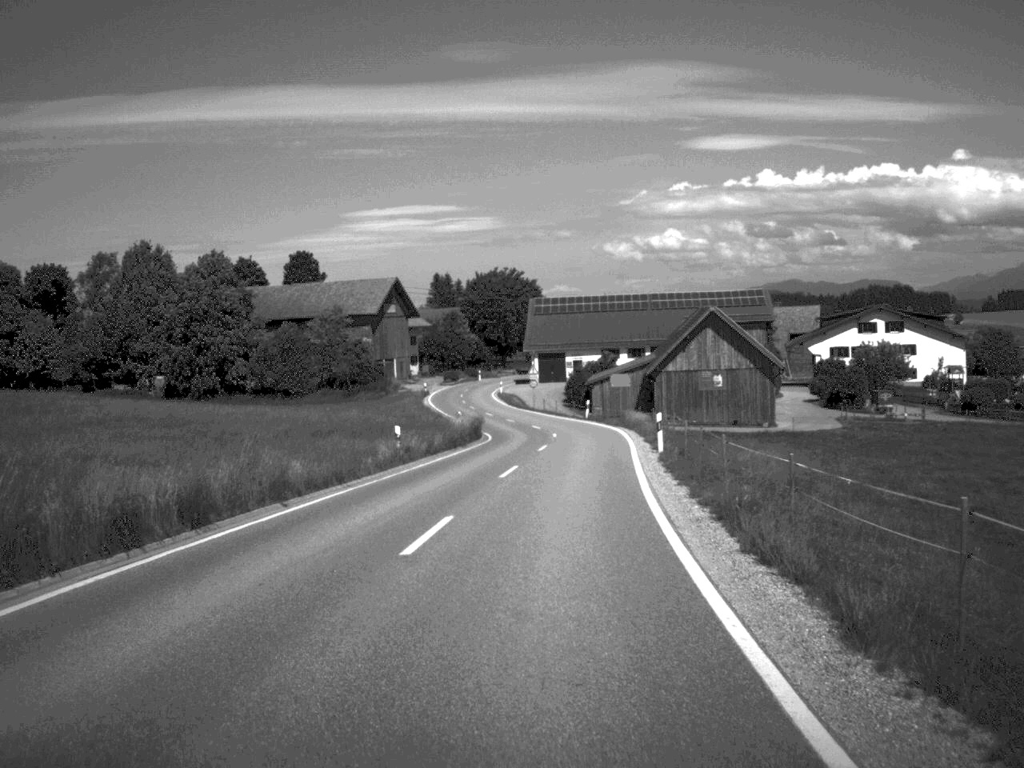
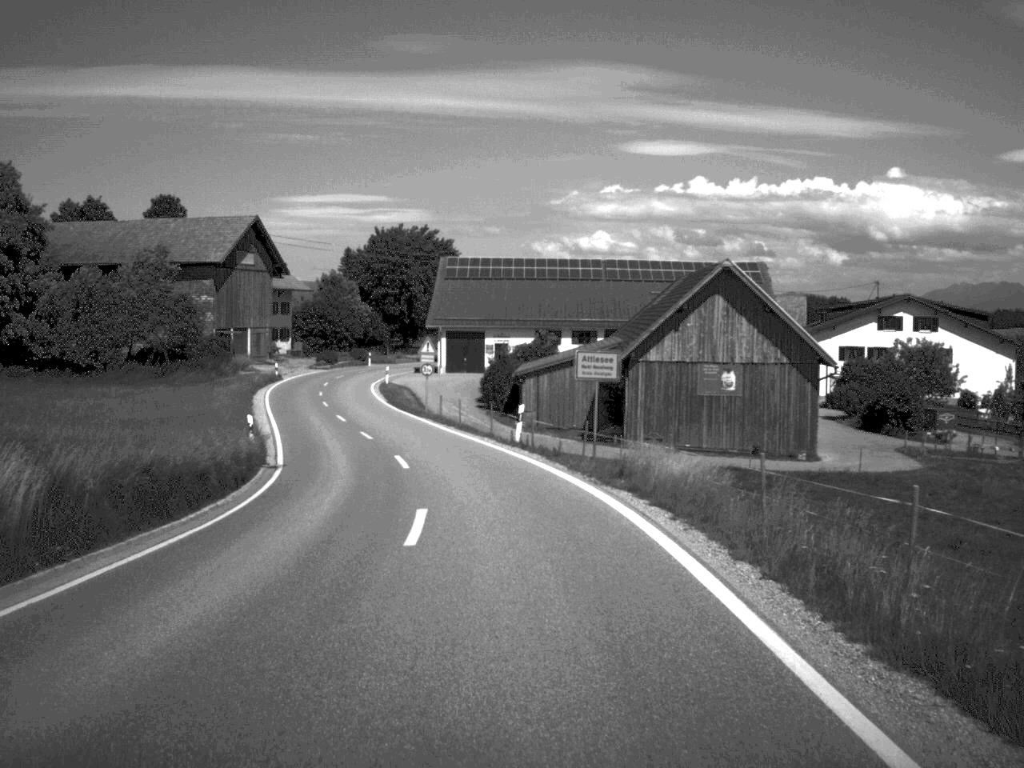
(+1.3, +35.6) m; +3°
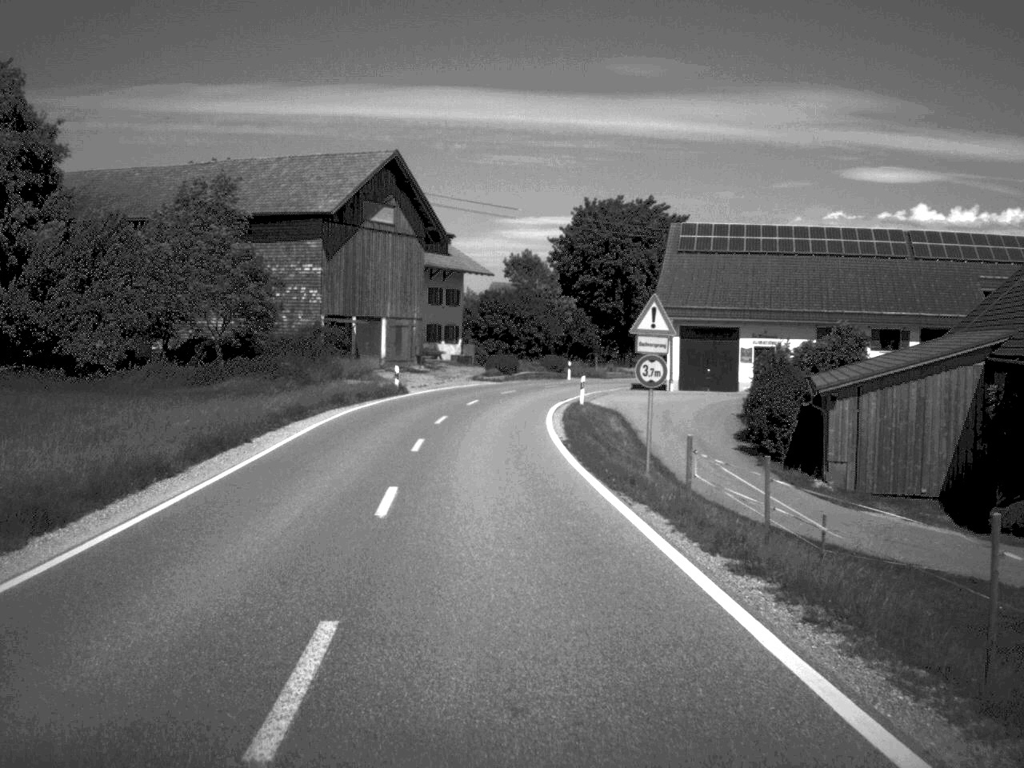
(-2.3, +30.7) m; -10°
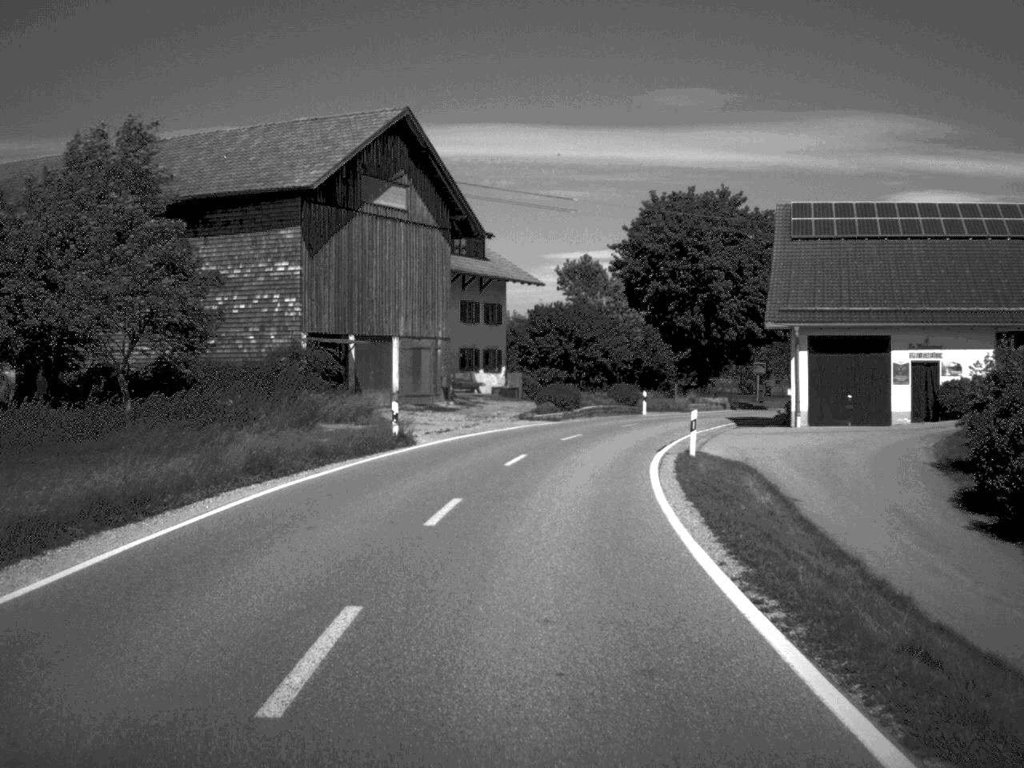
(-0.5, +16.9) m; -2°
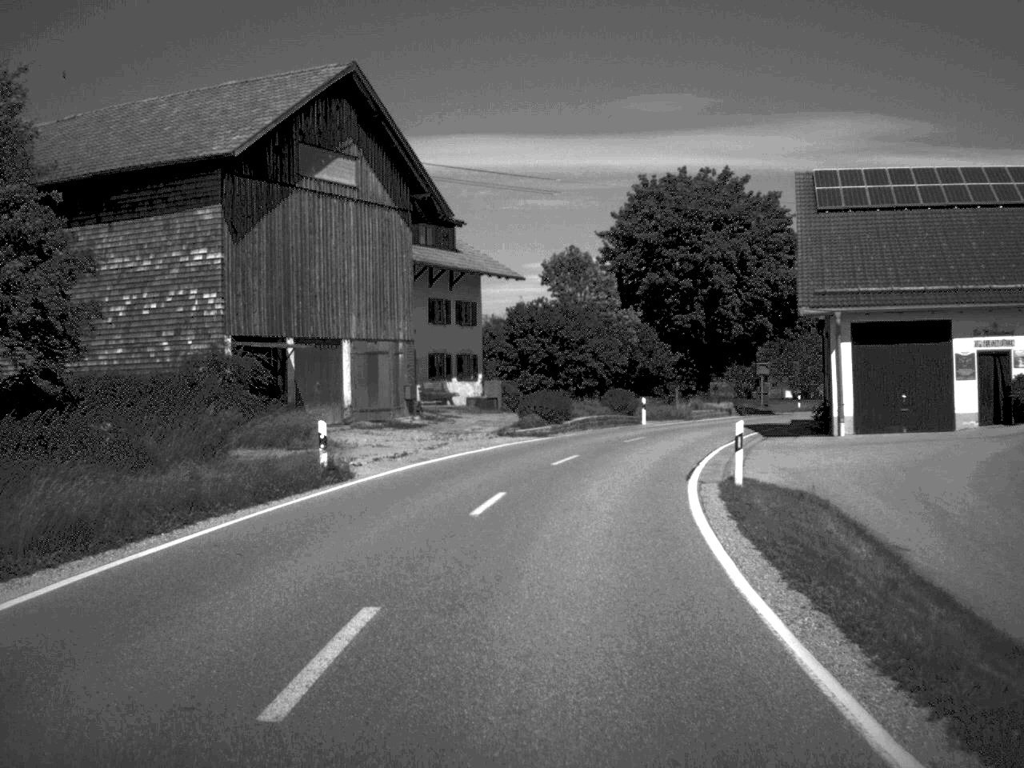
(0.0, +7.9) m; +1°
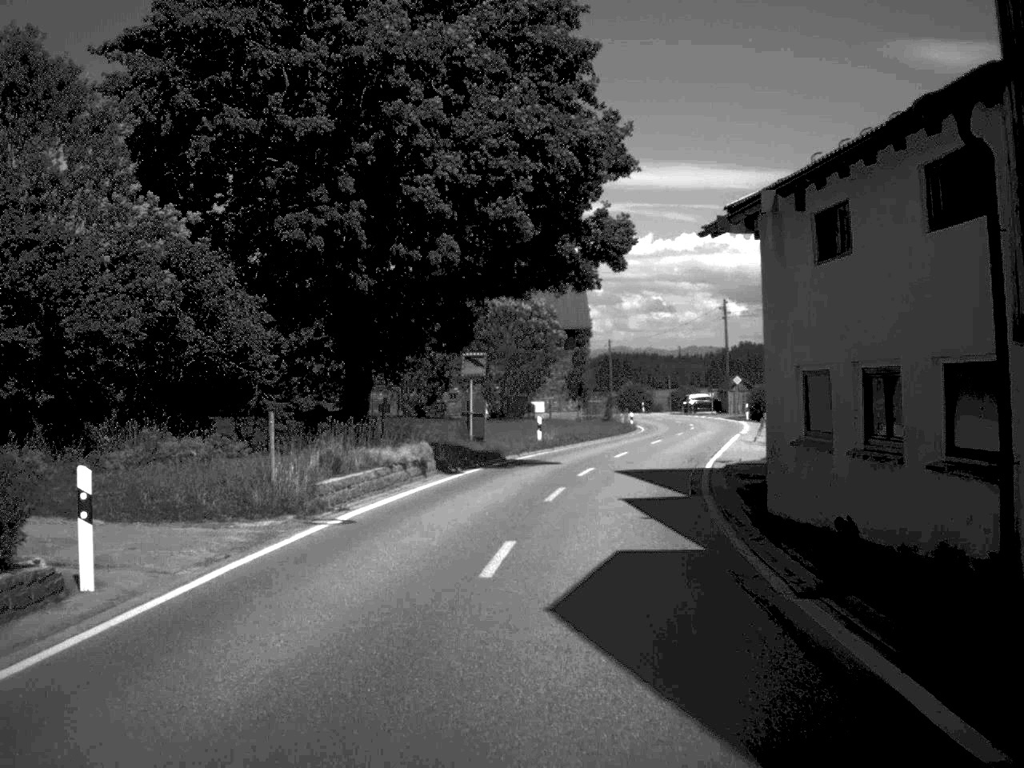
(+5.0, +39.6) m; +16°
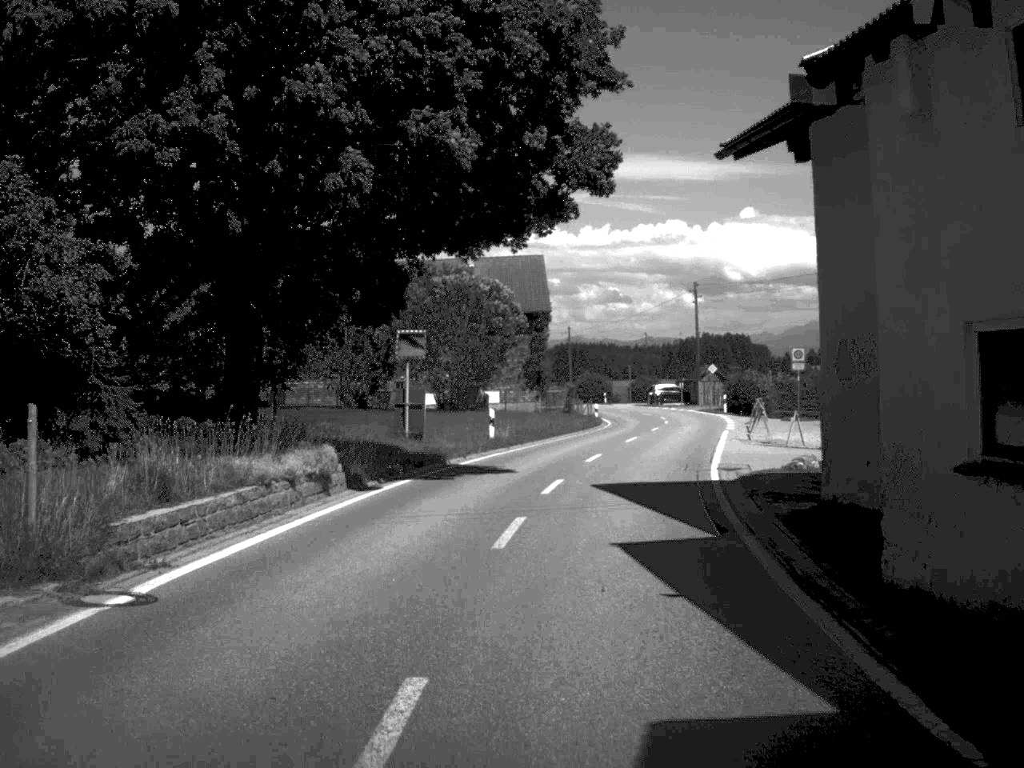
(+0.1, +7.5) m; +2°
